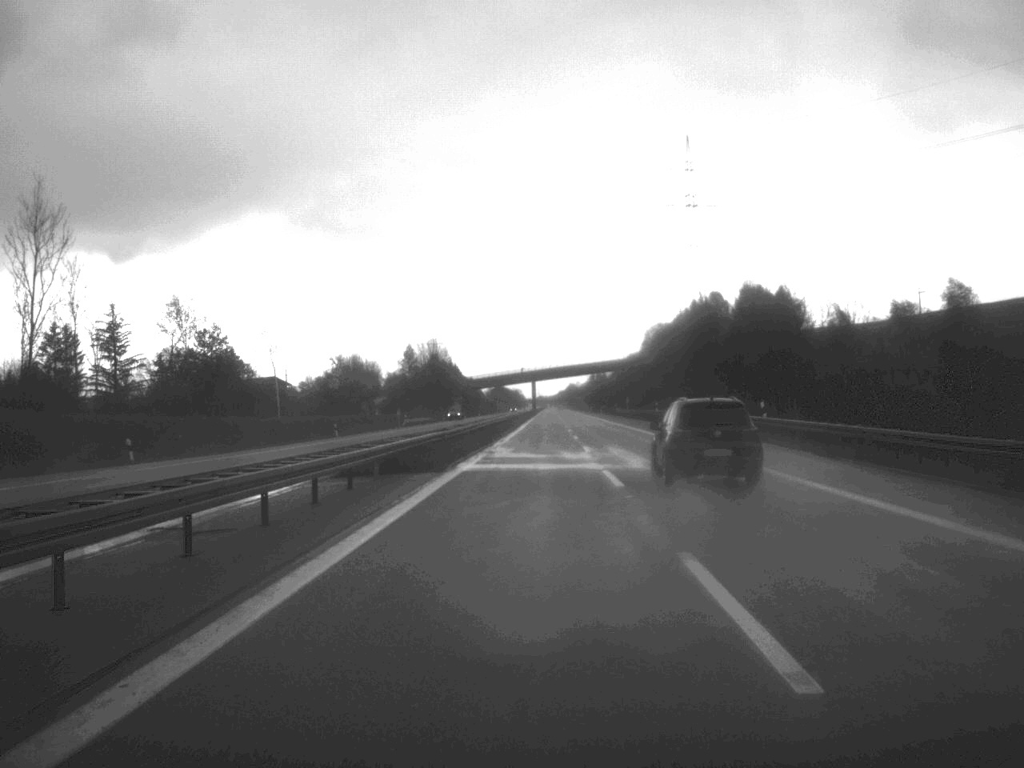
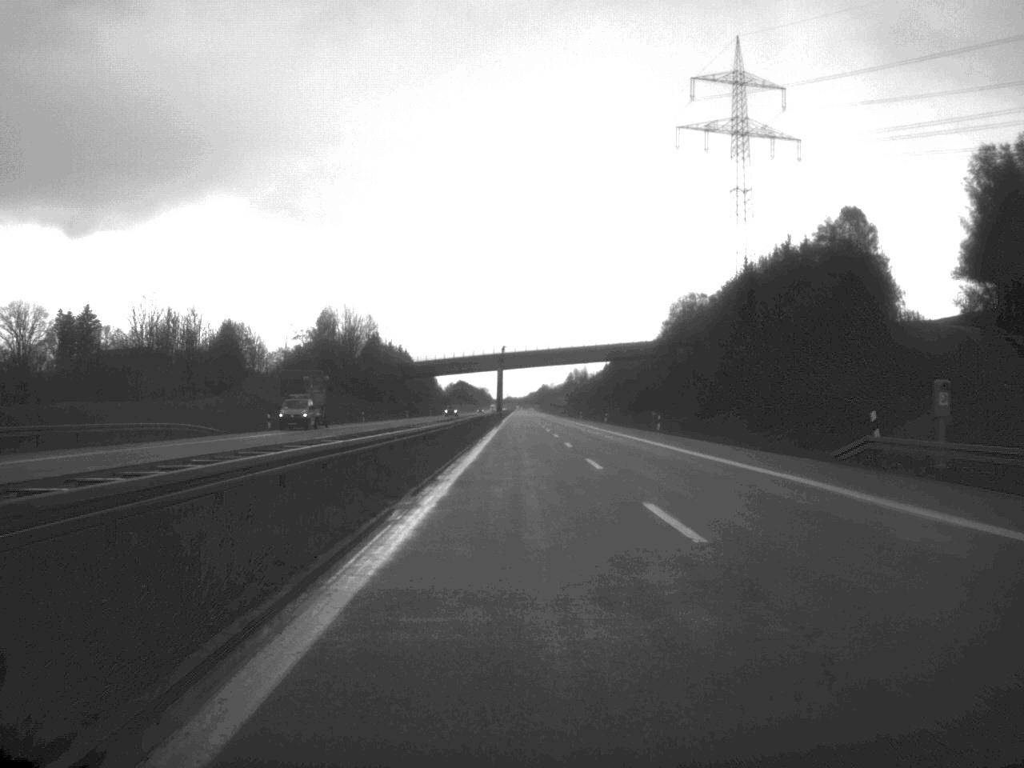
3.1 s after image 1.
(+1.2, +116.4) m; +1°
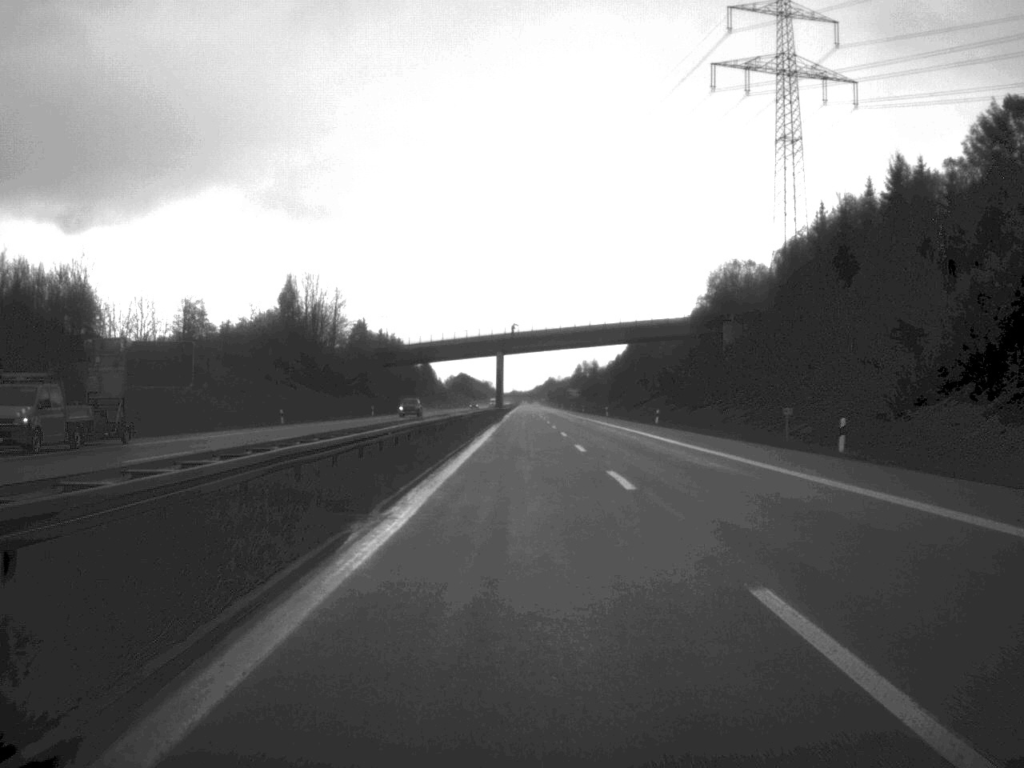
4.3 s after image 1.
(-0.1, +45.3) m; 0°
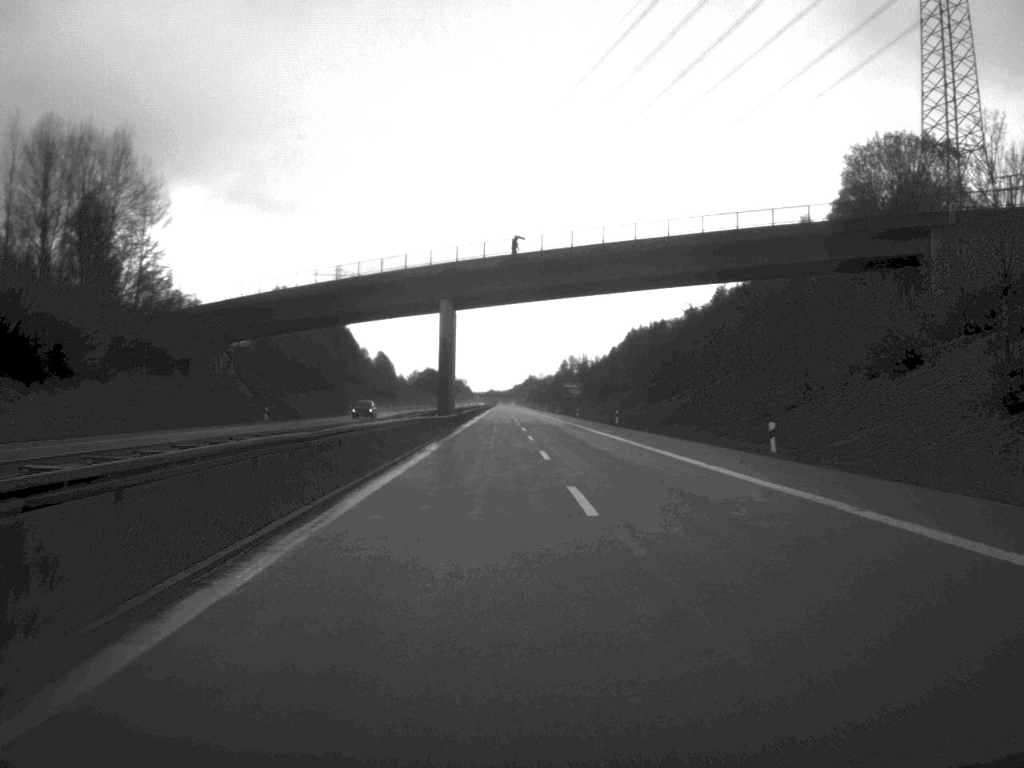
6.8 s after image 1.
(+0.5, +93.4) m; +1°
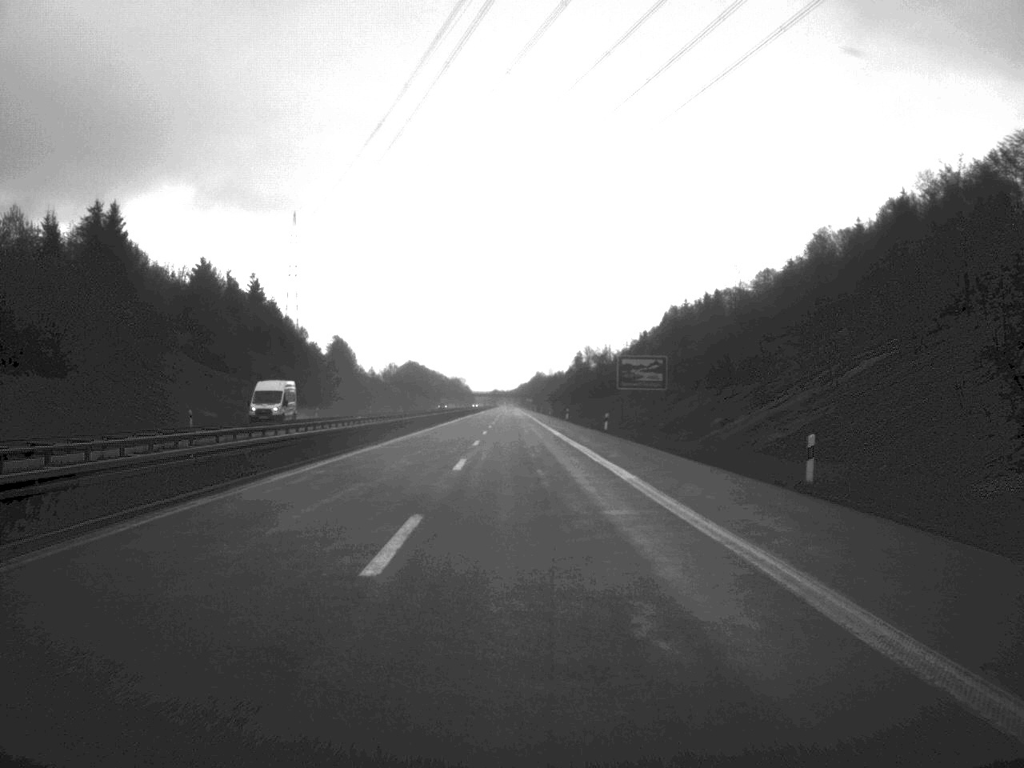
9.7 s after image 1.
(+0.3, +111.9) m; 0°
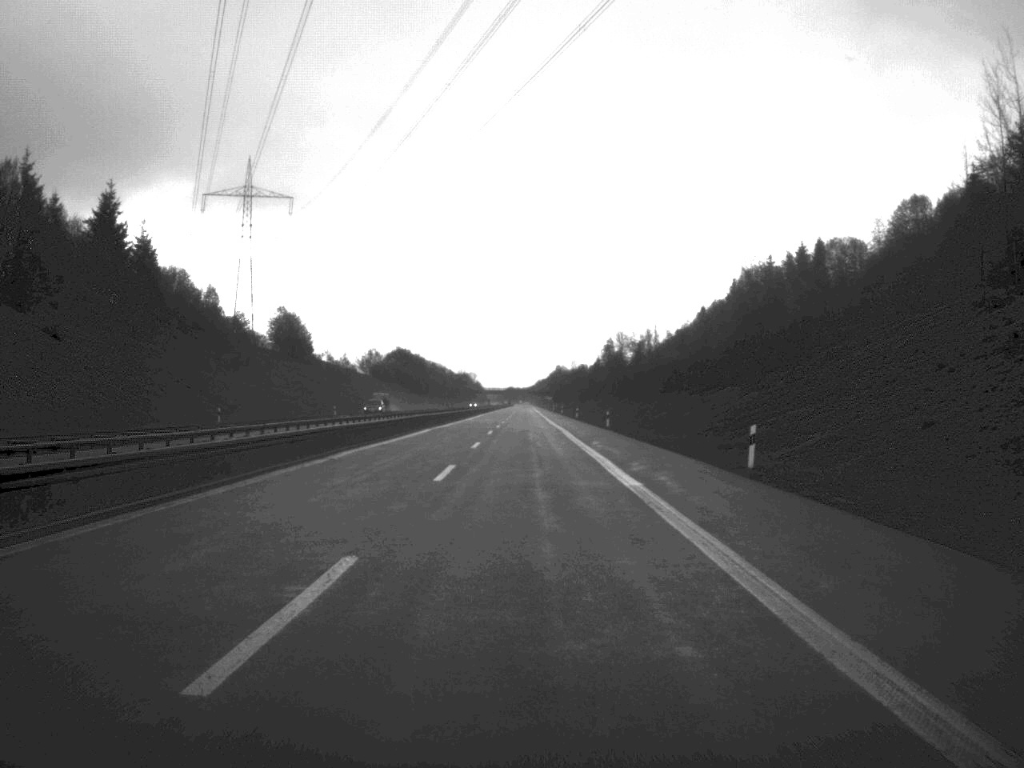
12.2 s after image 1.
(-0.7, +93.0) m; -1°
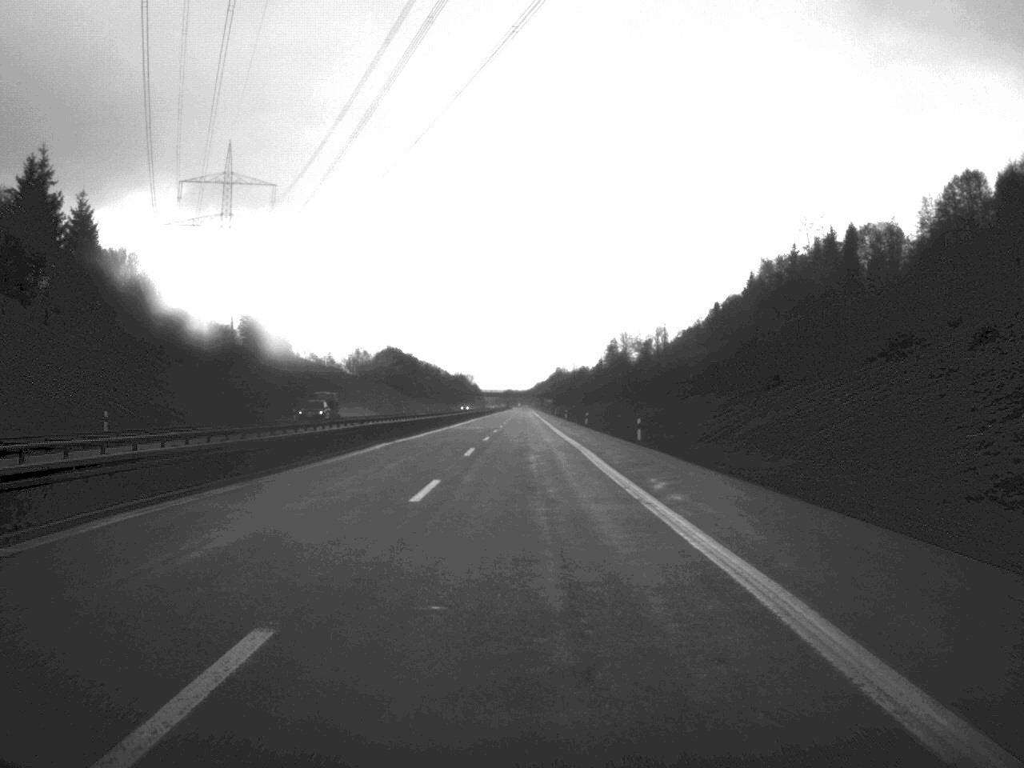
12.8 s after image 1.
(0.0, +22.0) m; 0°
